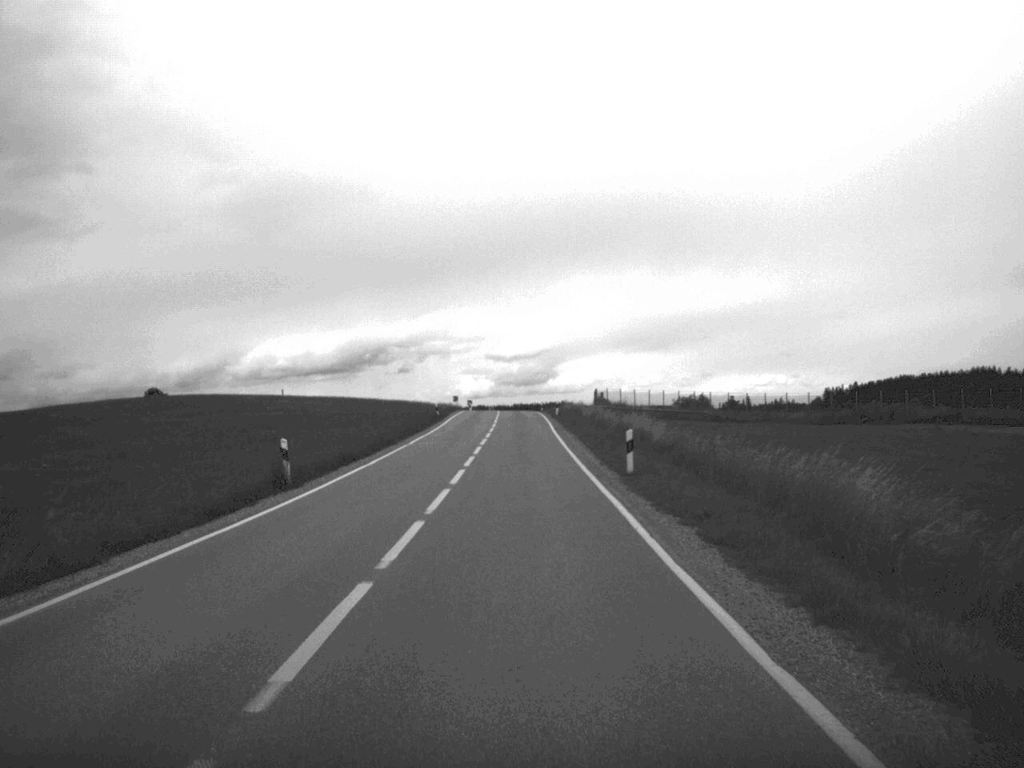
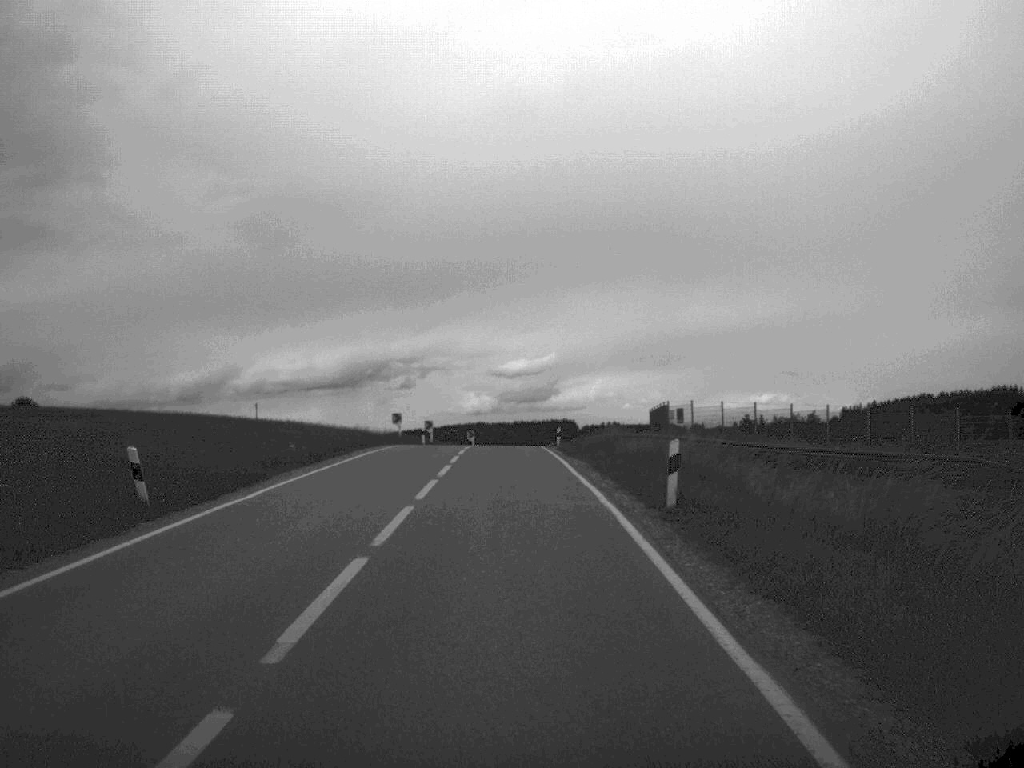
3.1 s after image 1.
(-0.2, +58.5) m; 0°
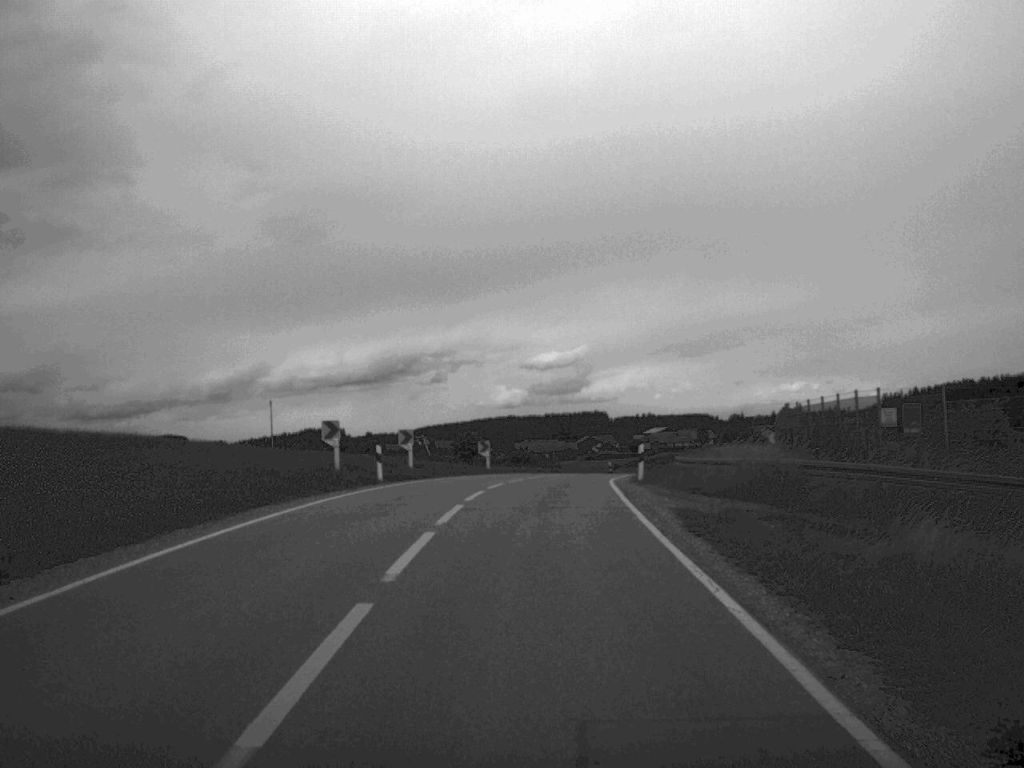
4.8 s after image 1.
(-0.6, +31.9) m; -1°
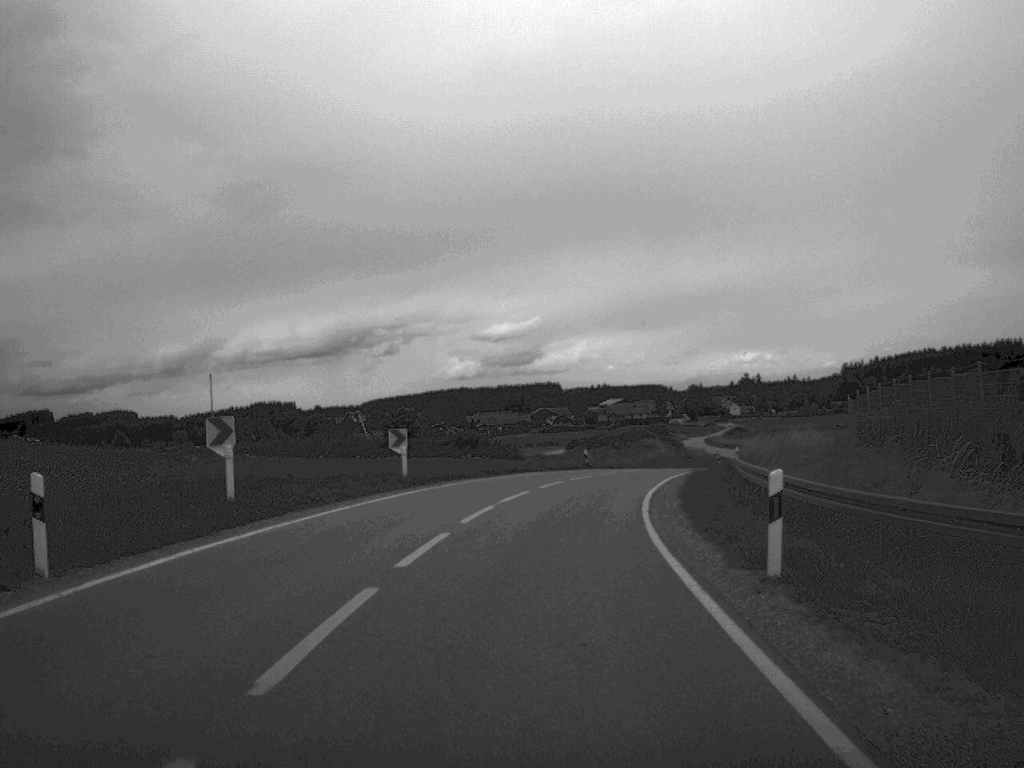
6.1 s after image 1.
(+0.3, +22.3) m; +2°
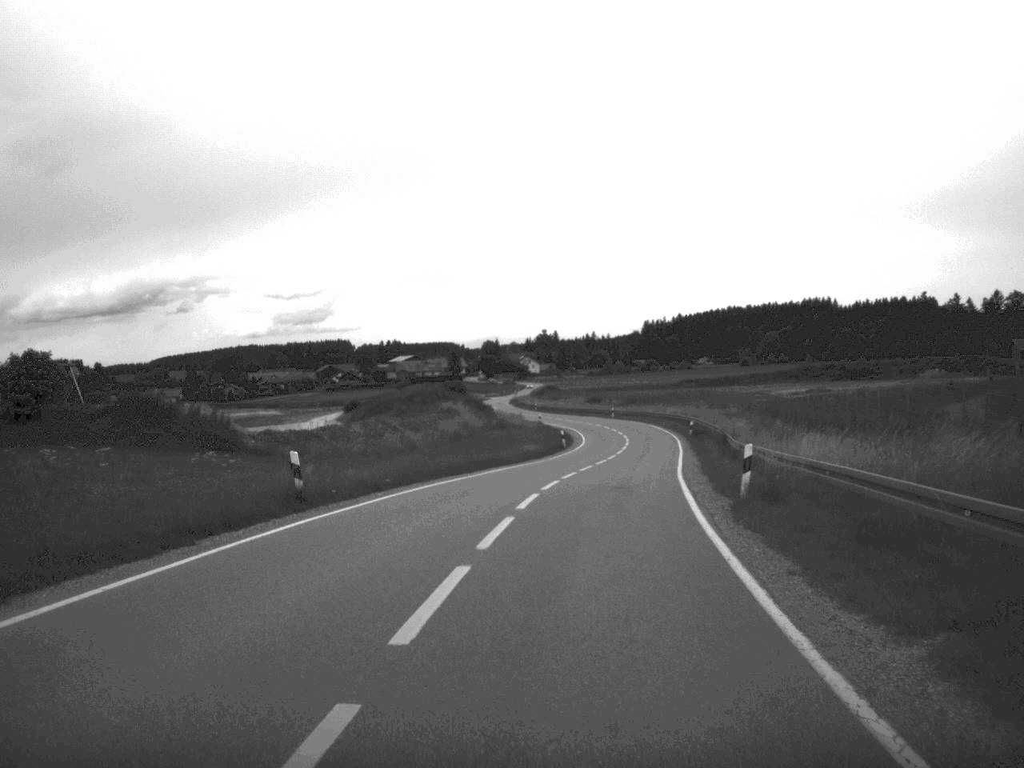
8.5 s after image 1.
(+3.0, +40.2) m; +9°
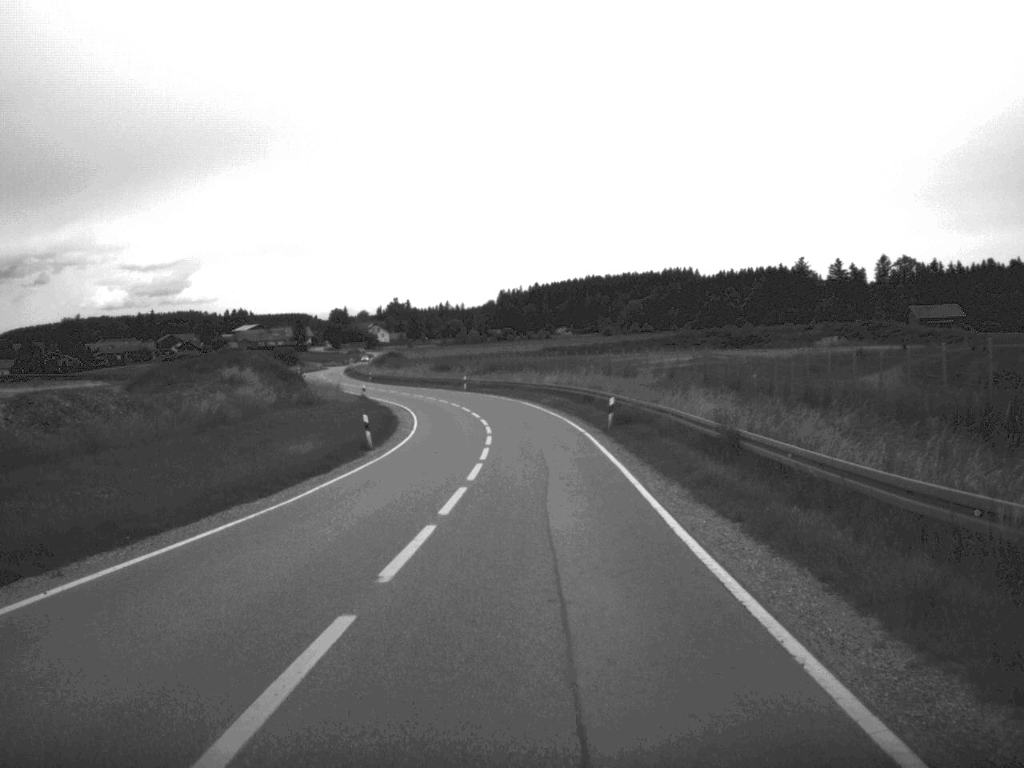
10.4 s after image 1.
(+2.2, +32.8) m; +6°
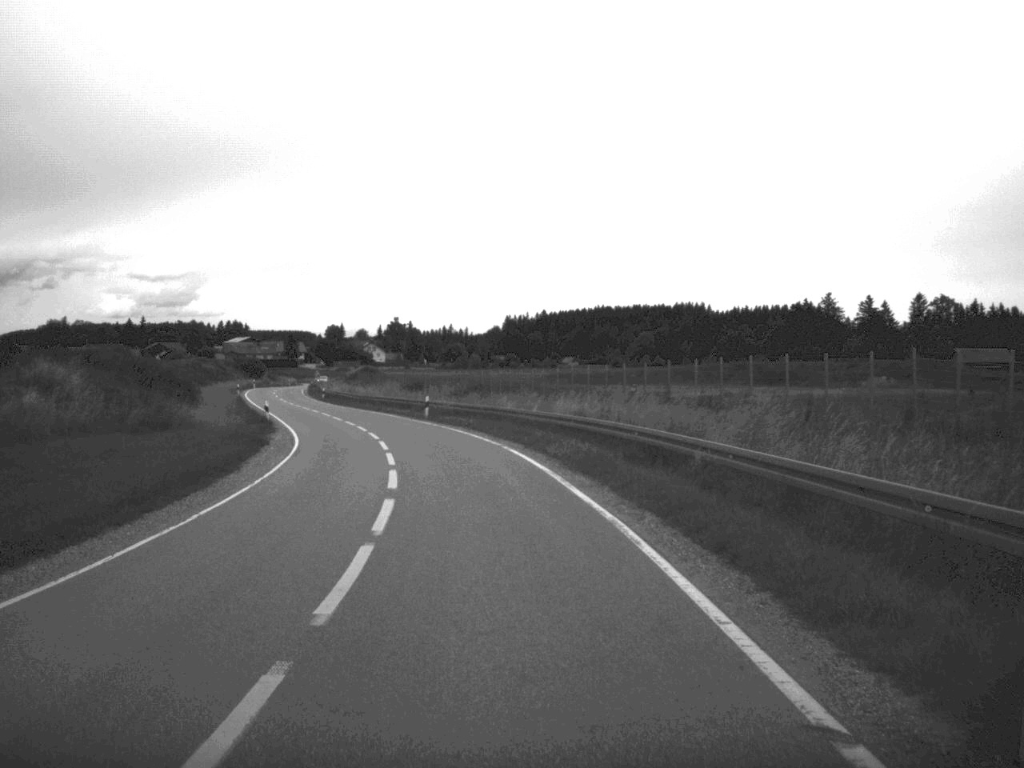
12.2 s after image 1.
(+0.3, +31.4) m; 0°
